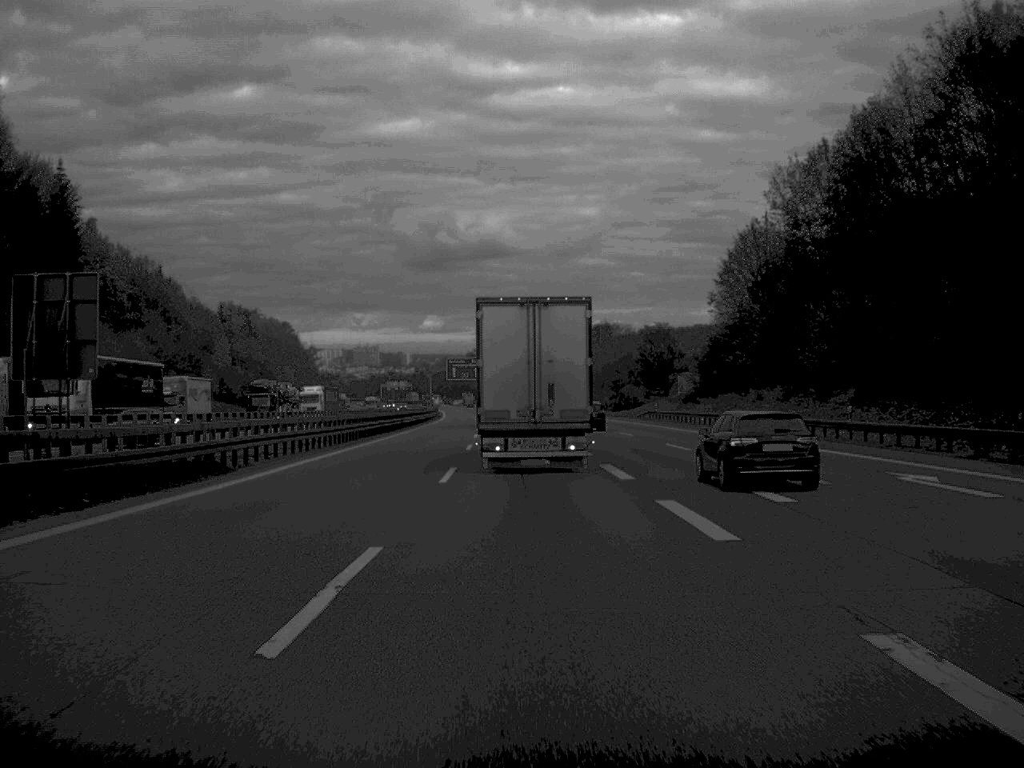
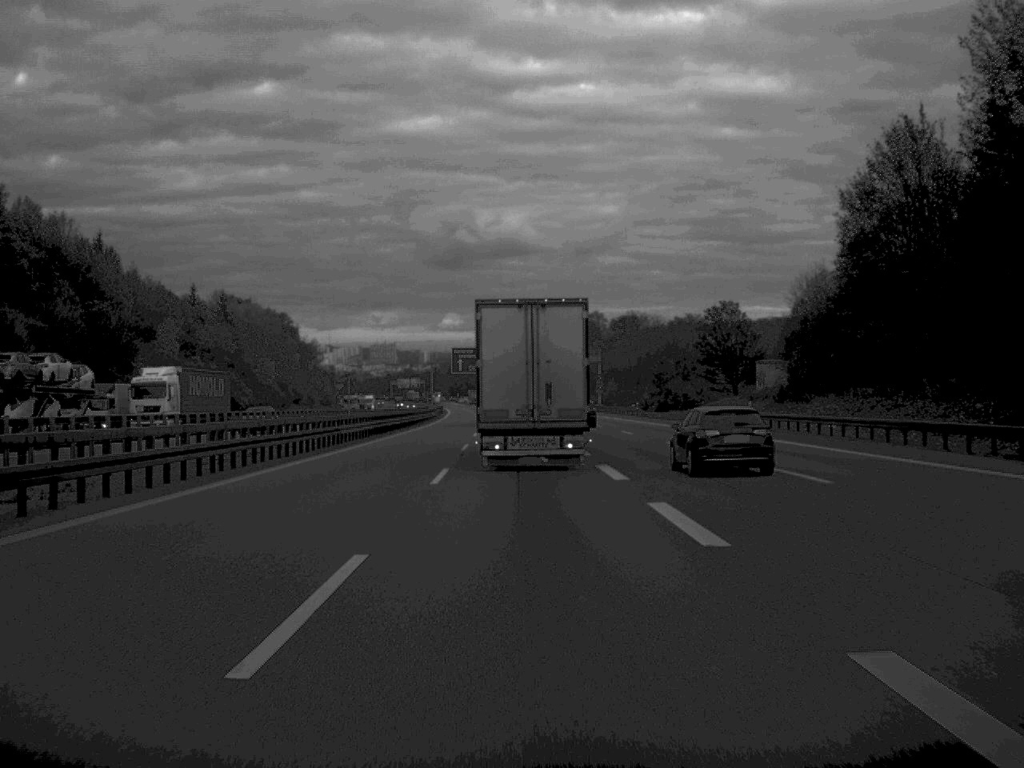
(-0.2, +36.2) m; -1°
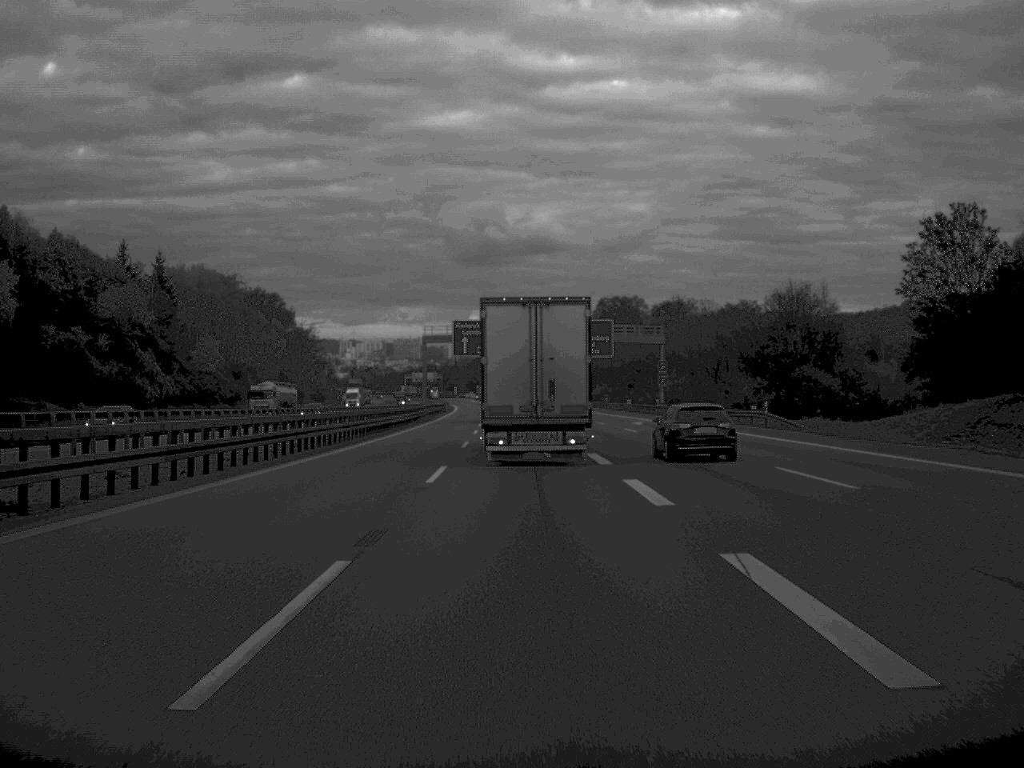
(-0.6, +54.6) m; -1°
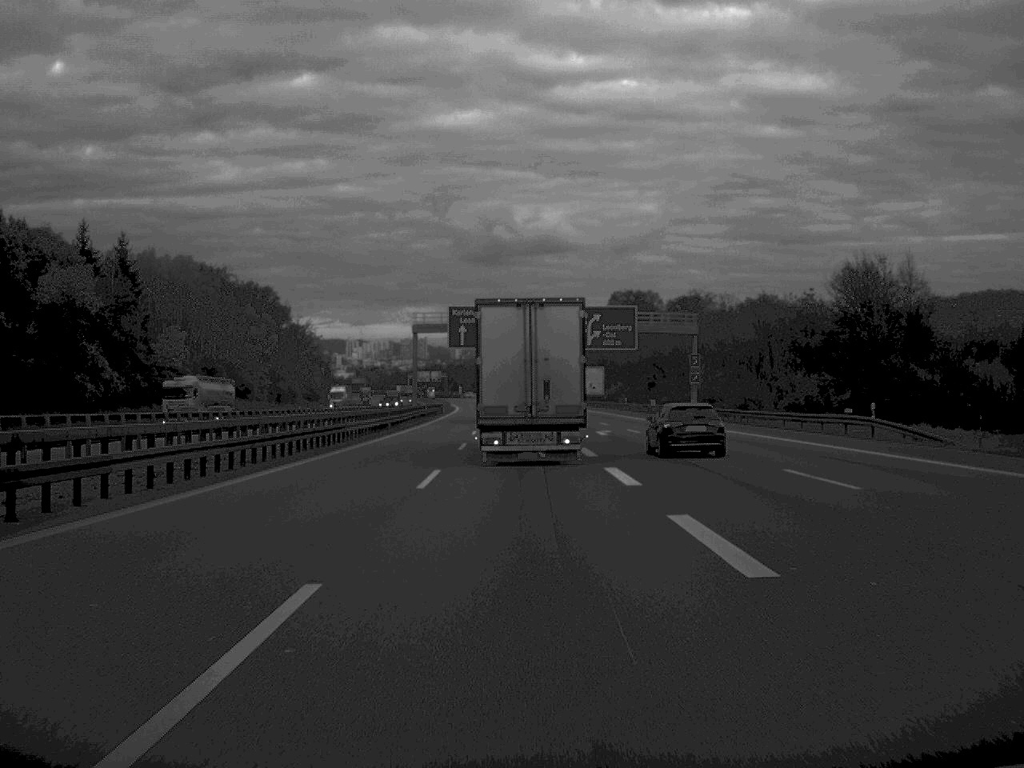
(-0.1, +19.2) m; 0°
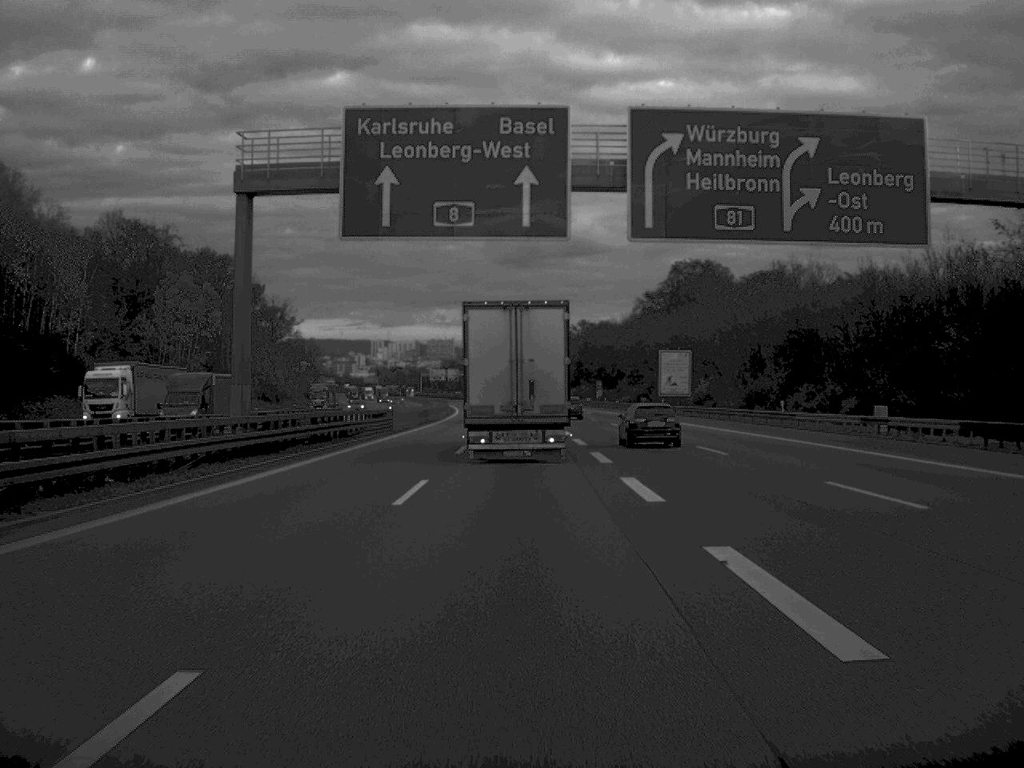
(-0.8, +74.9) m; -1°
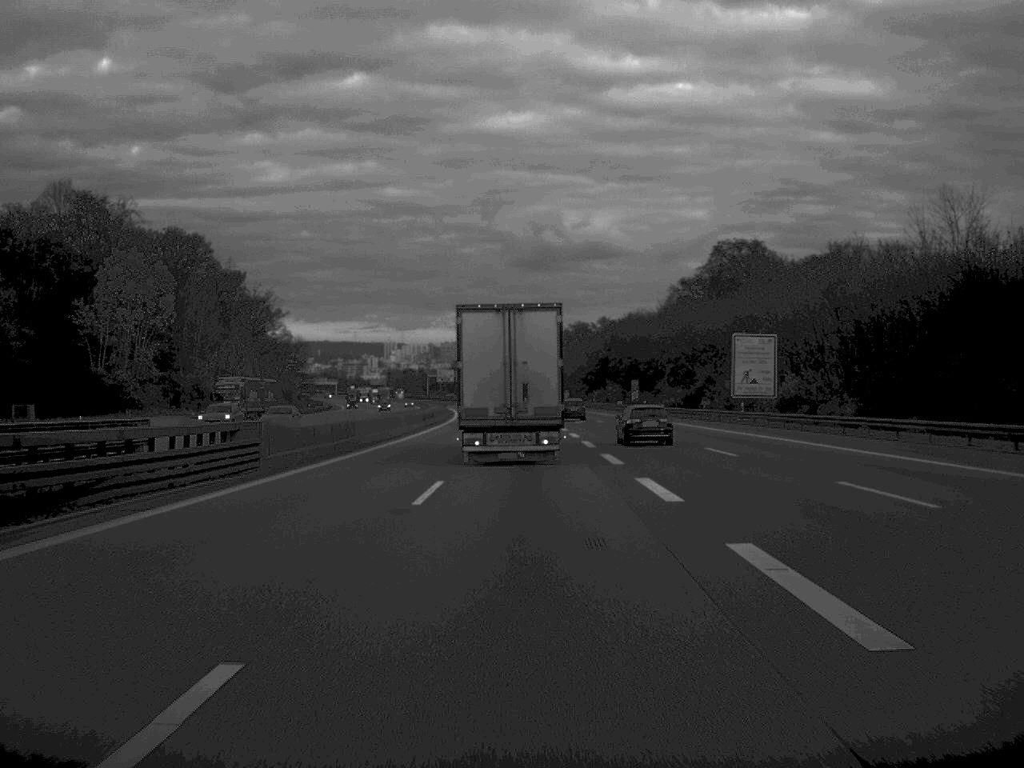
(-0.2, +35.7) m; -1°
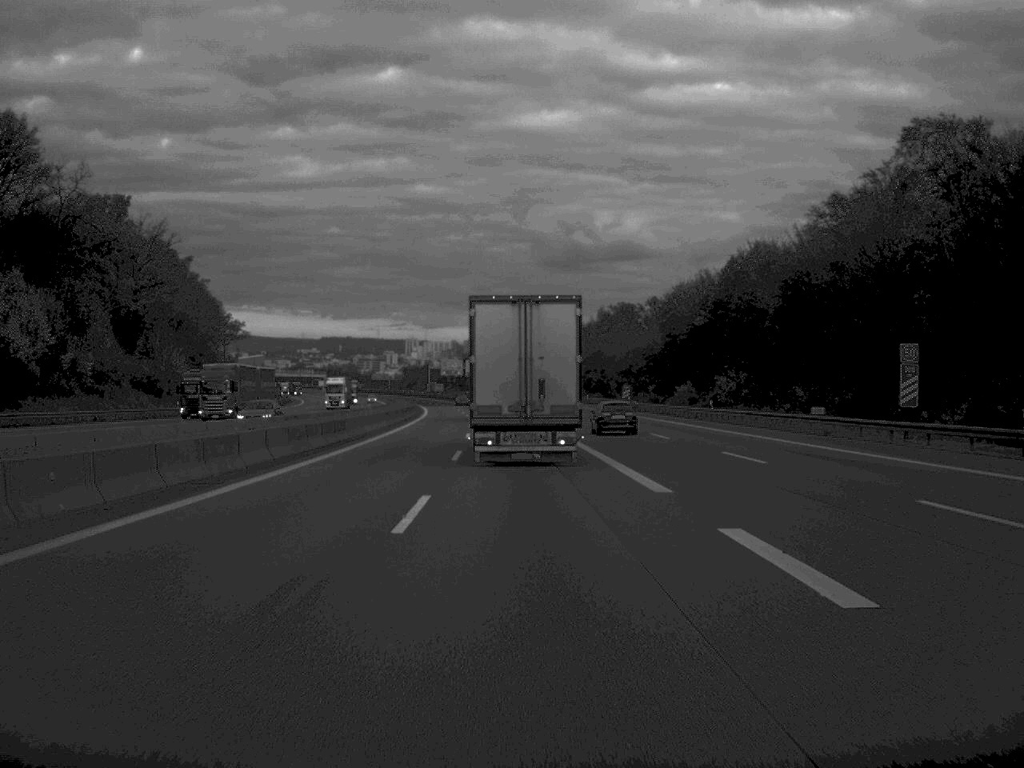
(-0.8, +93.5) m; -1°
